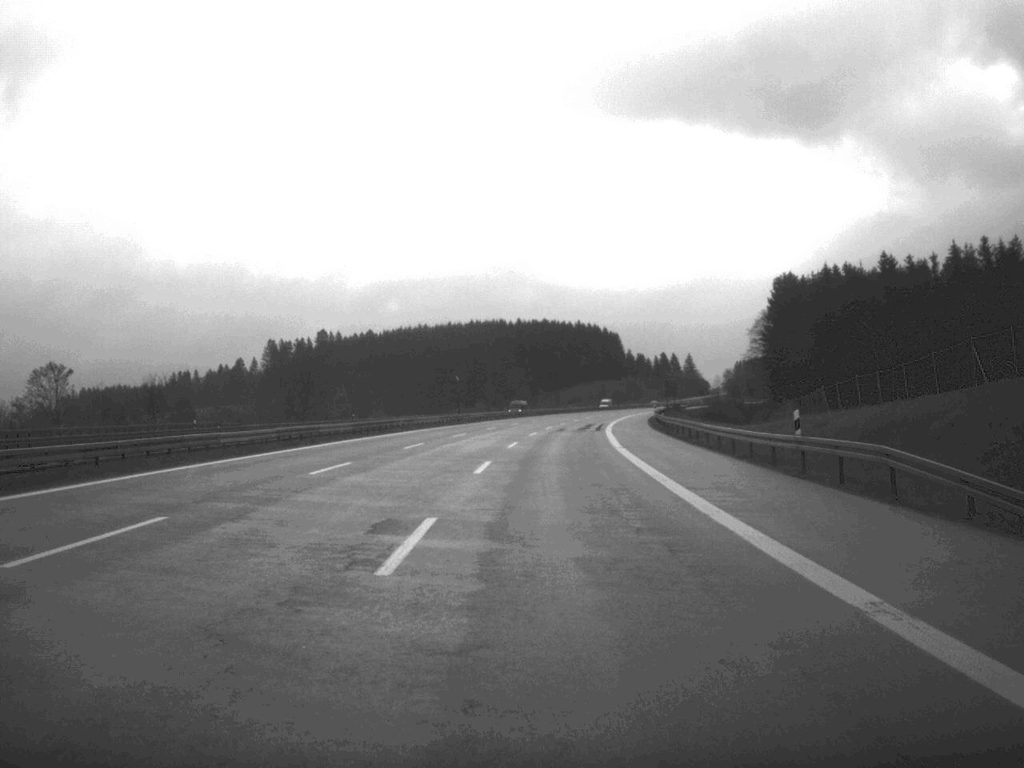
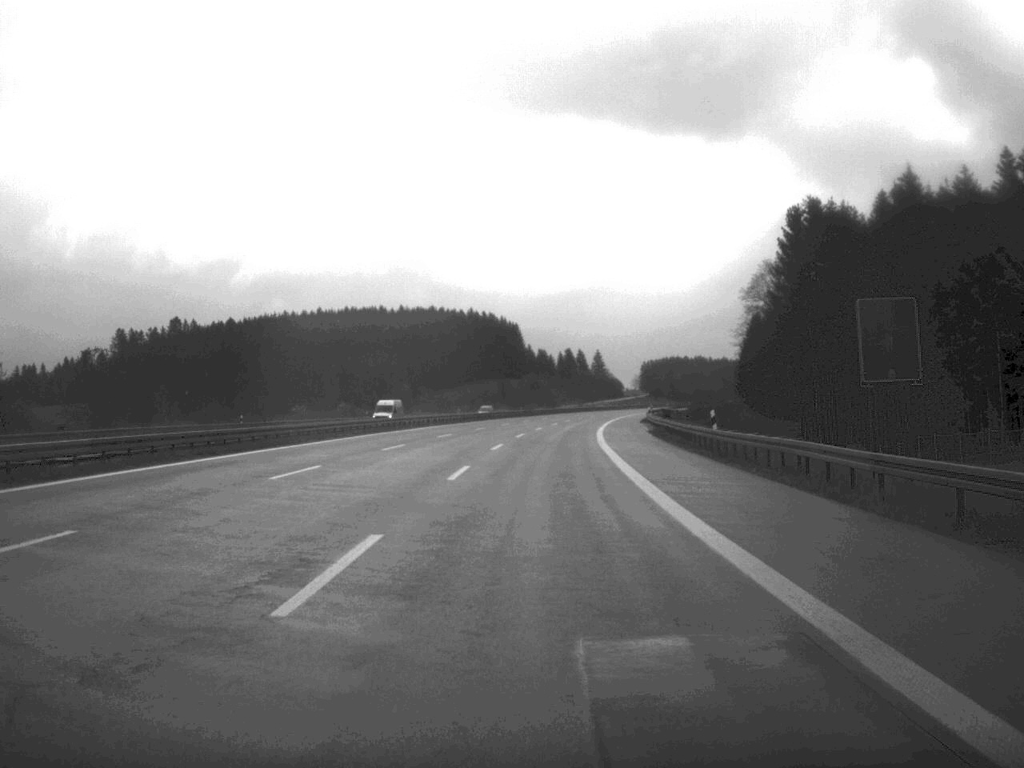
(+3.6, +88.2) m; +5°
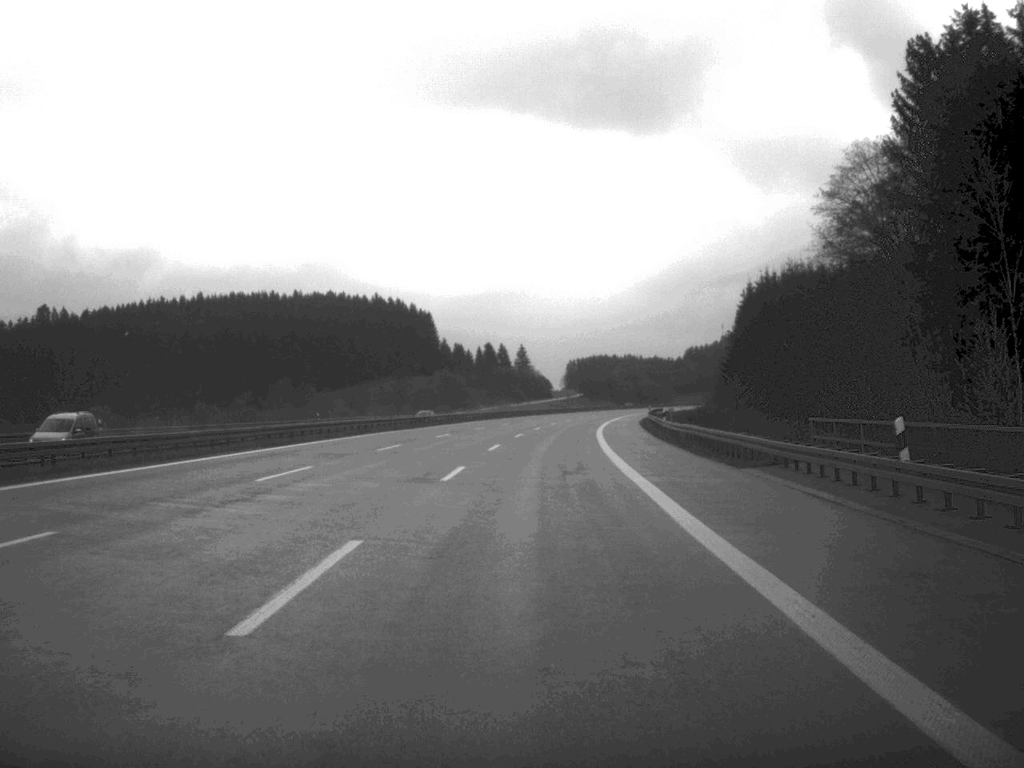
(+2.0, +69.6) m; +3°
